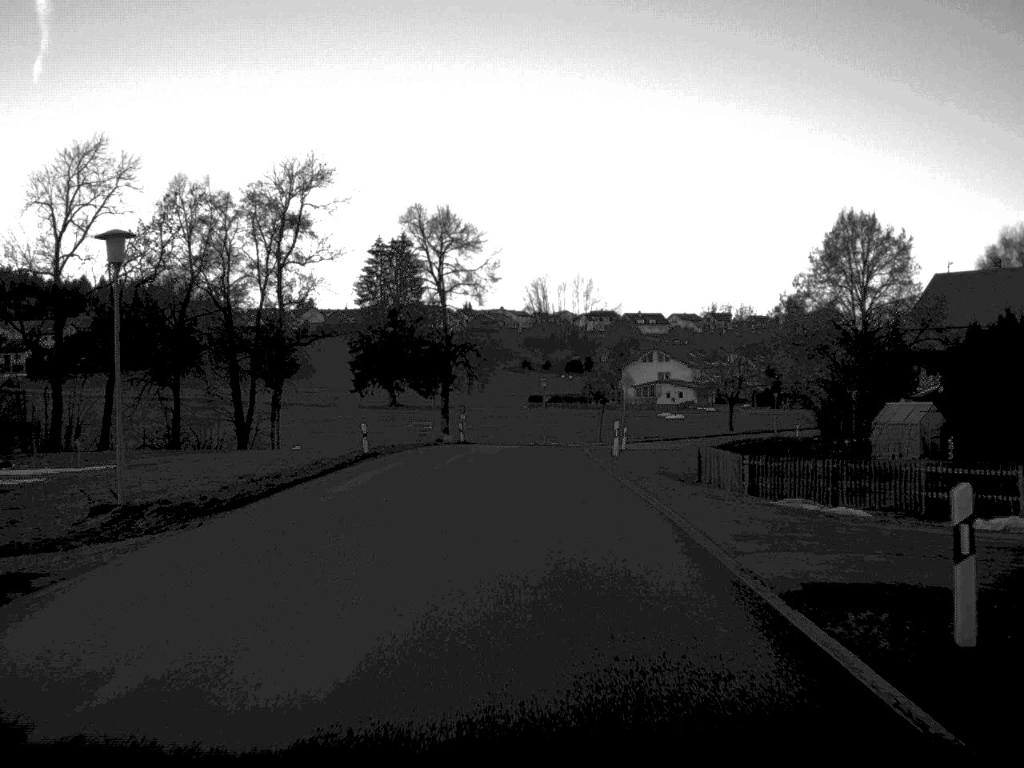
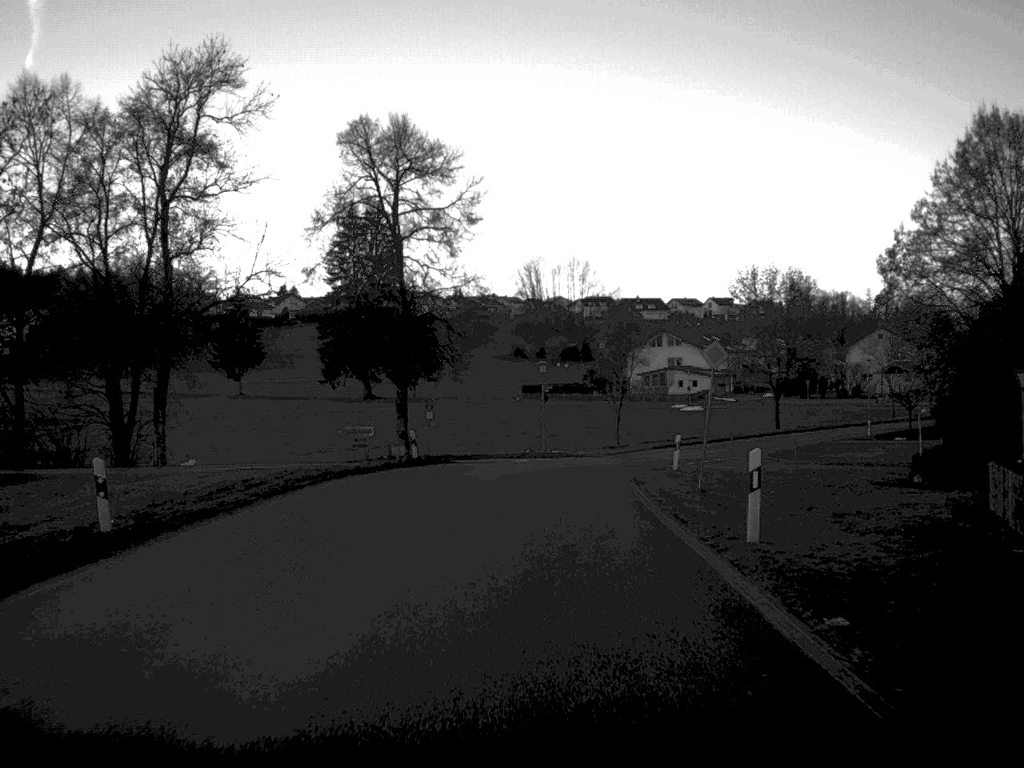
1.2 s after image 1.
(0.0, +23.4) m; 0°
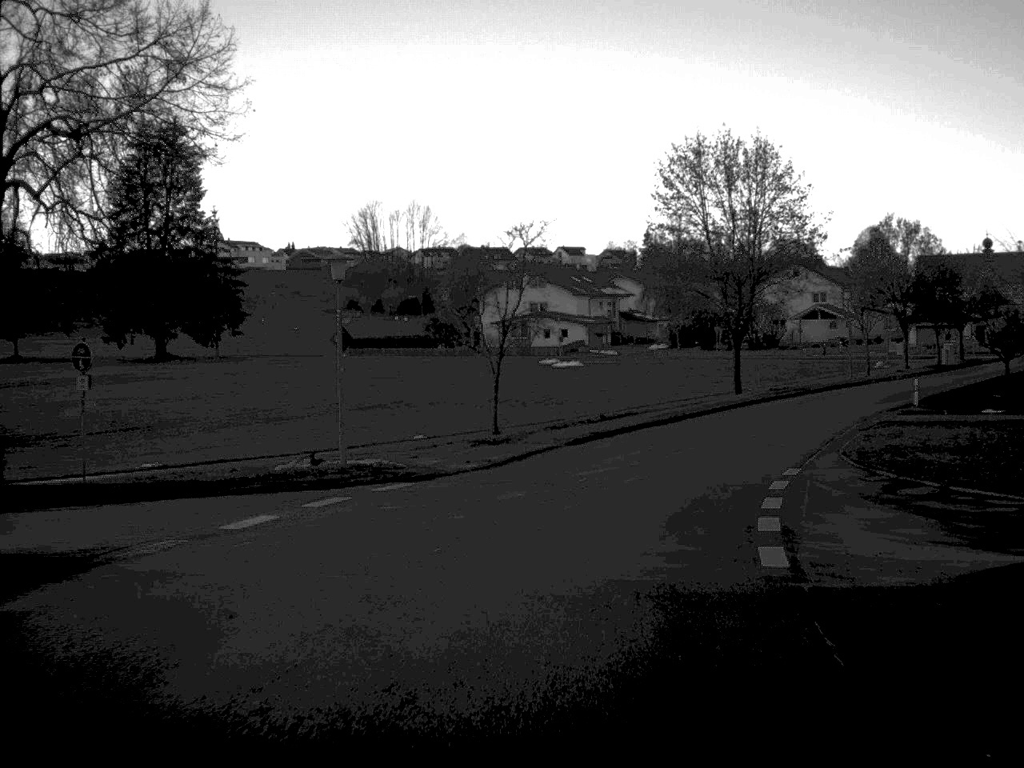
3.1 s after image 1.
(+1.2, +33.5) m; +7°
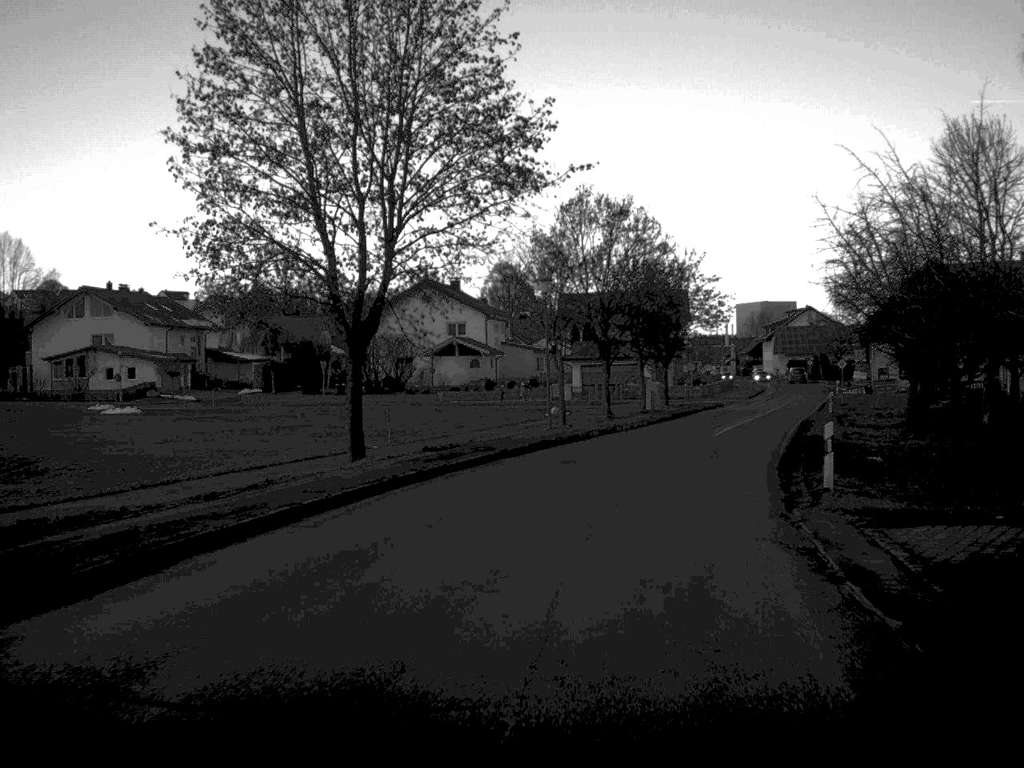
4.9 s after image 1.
(+4.4, +29.4) m; +17°
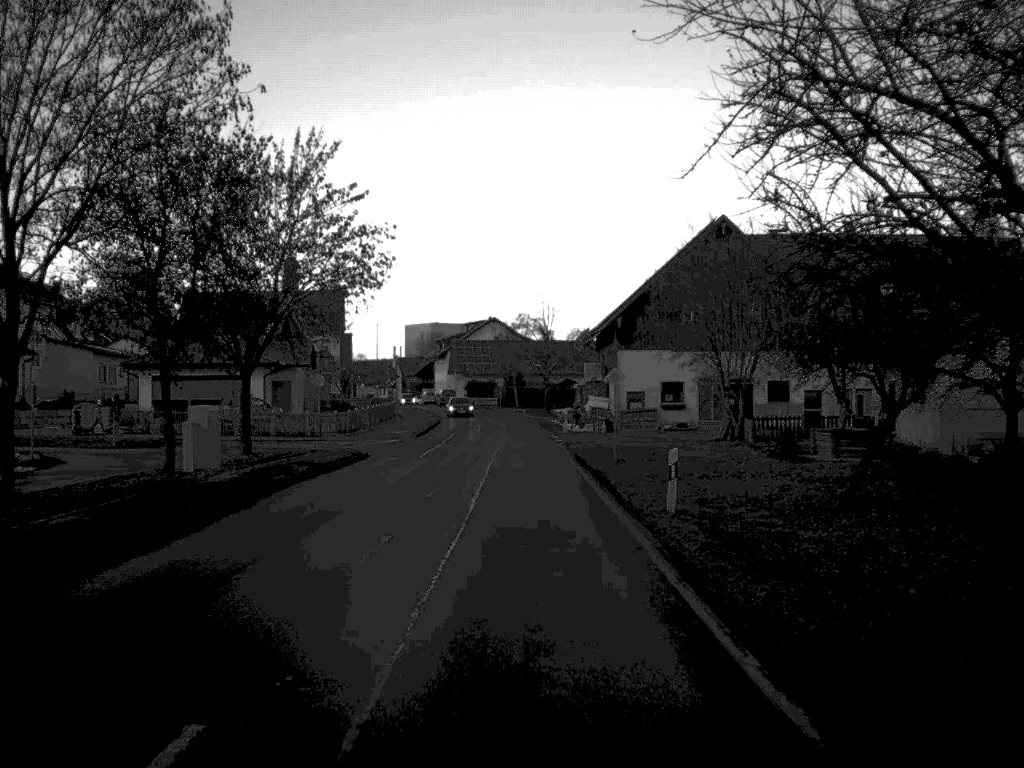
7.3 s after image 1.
(+6.4, +38.8) m; +14°
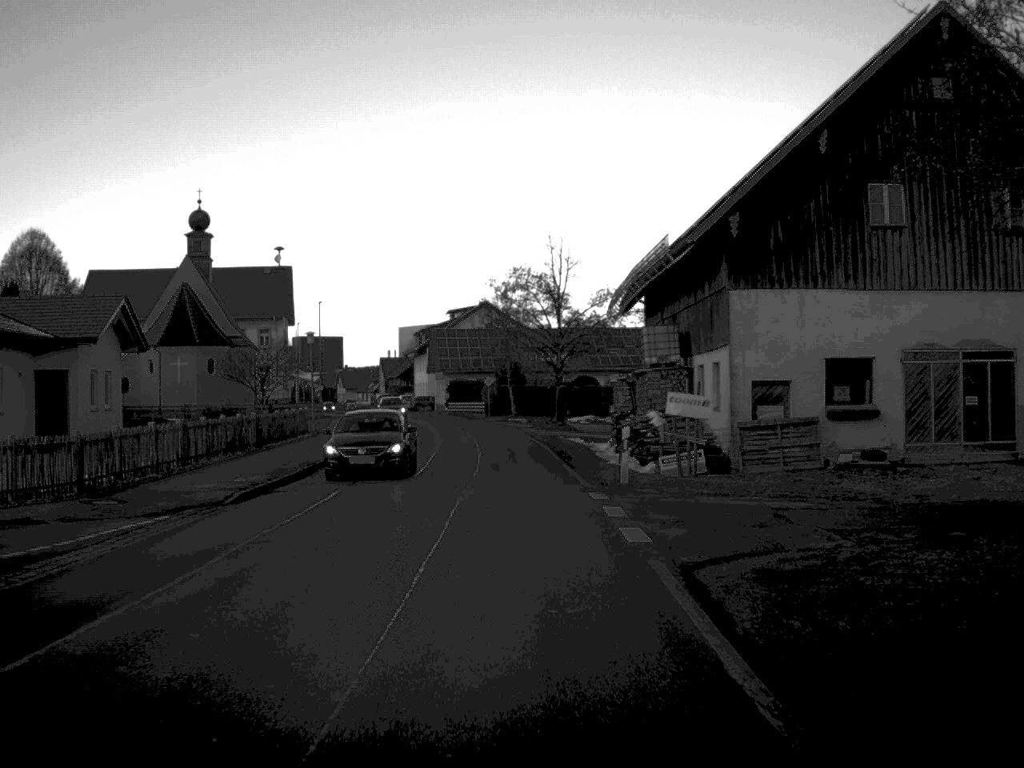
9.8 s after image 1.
(0.0, +35.6) m; 0°
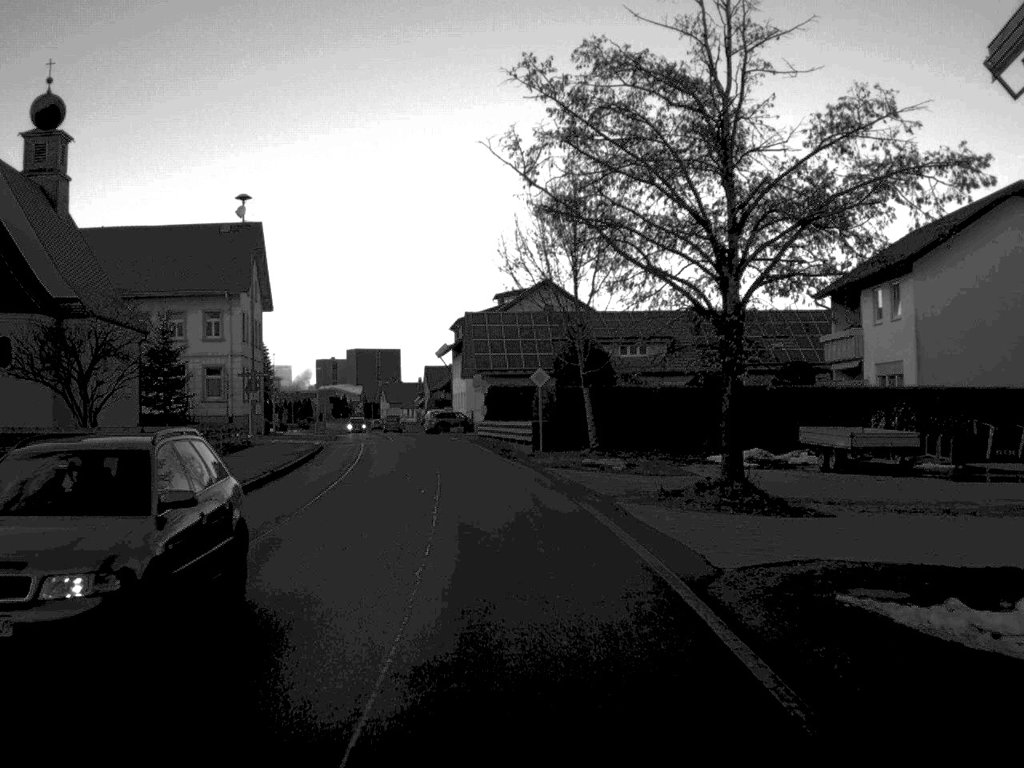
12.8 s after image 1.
(-0.7, +39.5) m; -3°
